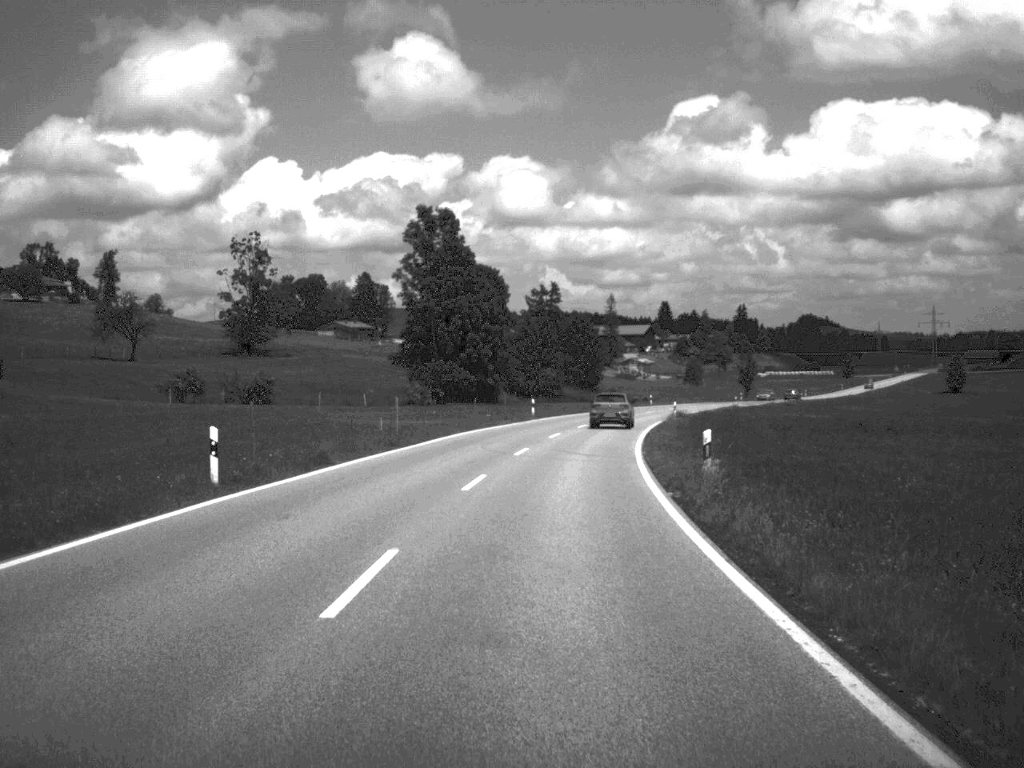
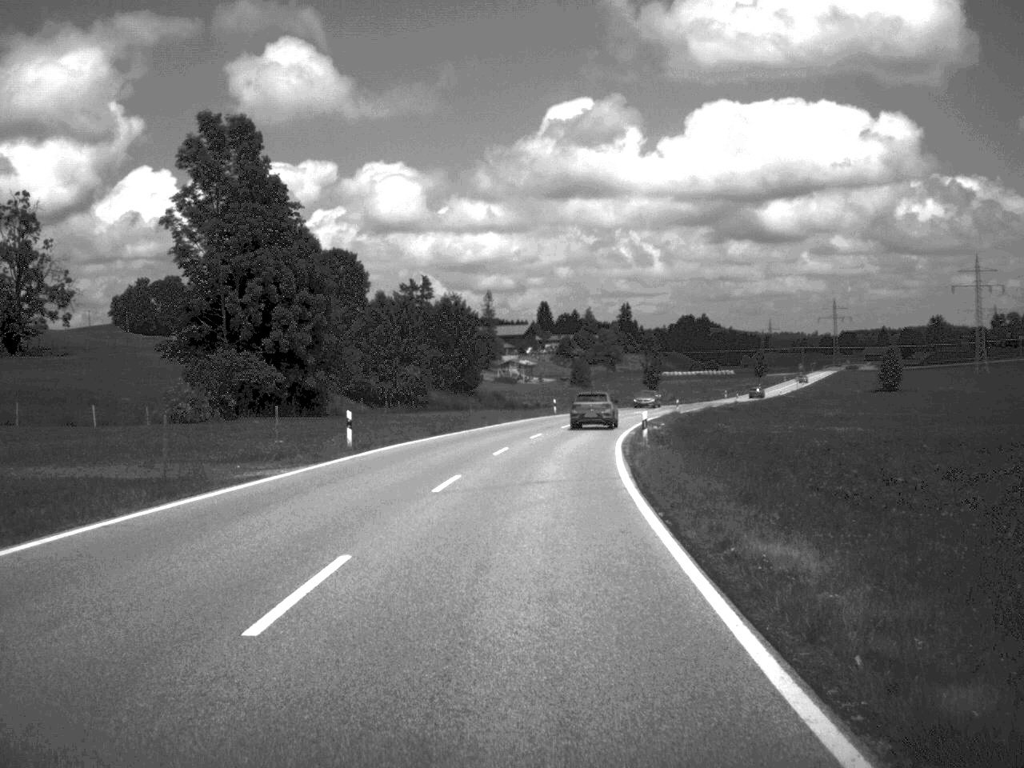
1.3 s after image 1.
(+1.8, +35.9) m; +5°
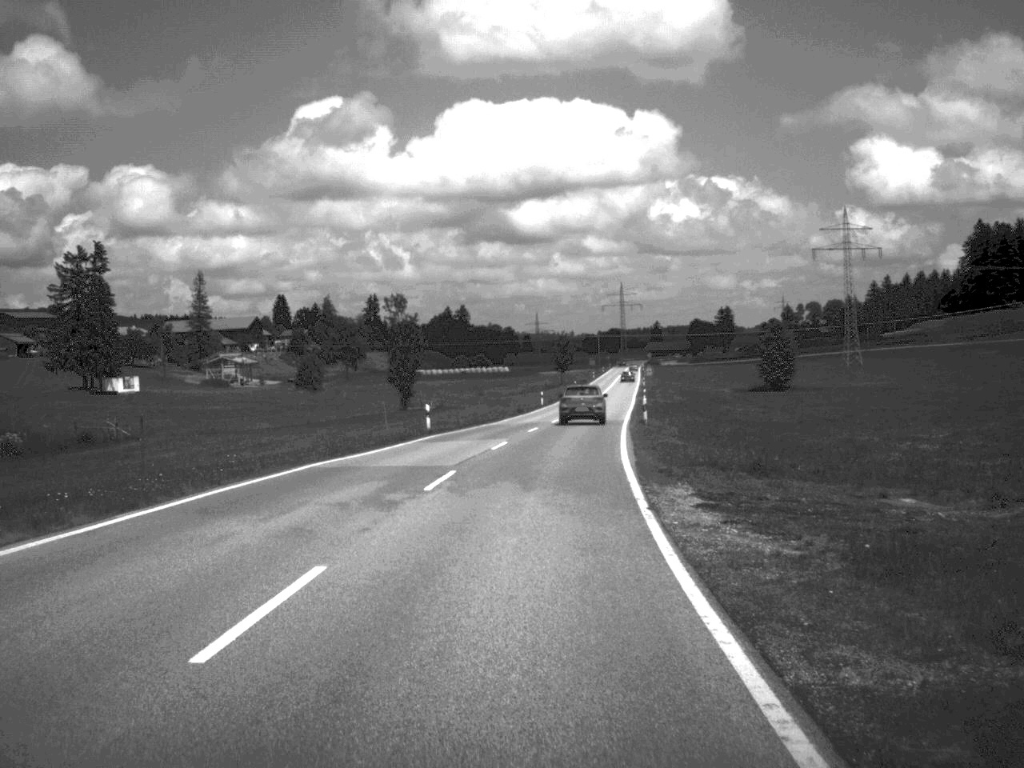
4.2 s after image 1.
(+7.9, +82.6) m; +11°
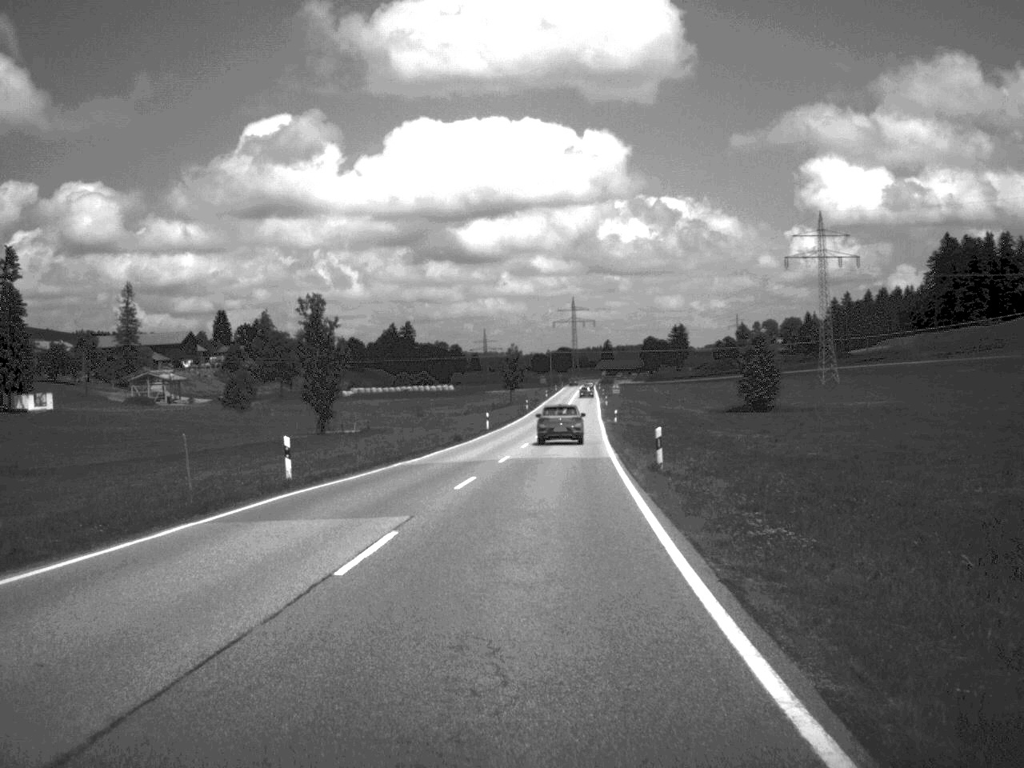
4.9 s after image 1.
(+0.4, +19.3) m; +2°
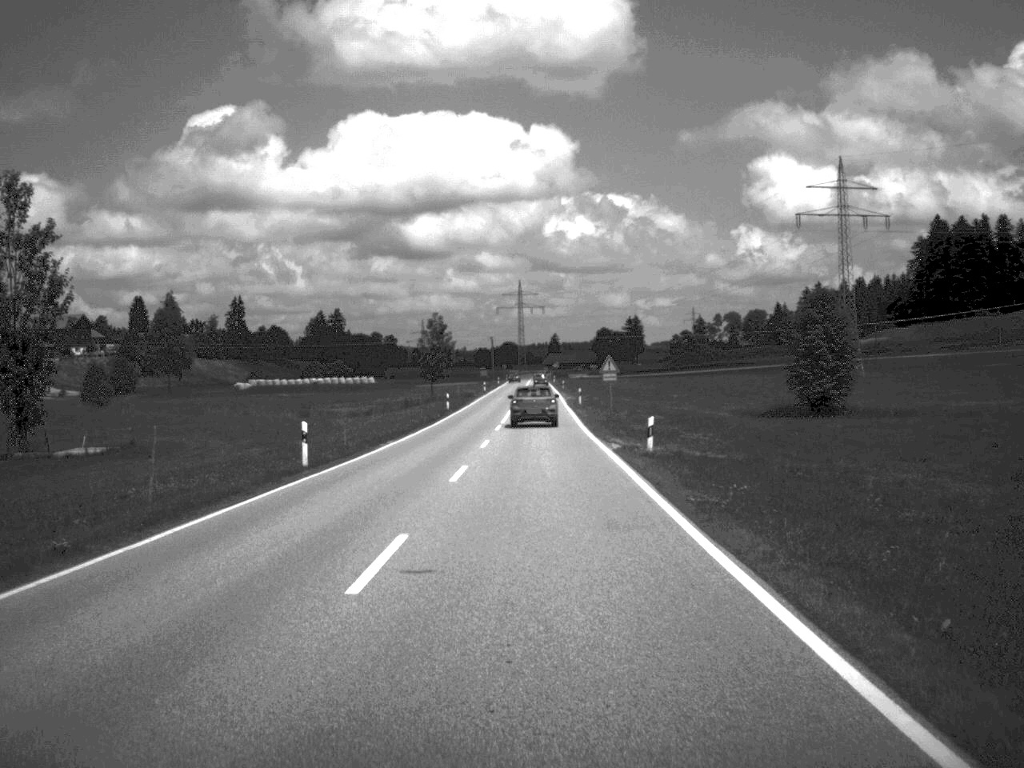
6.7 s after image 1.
(+1.3, +48.6) m; +2°
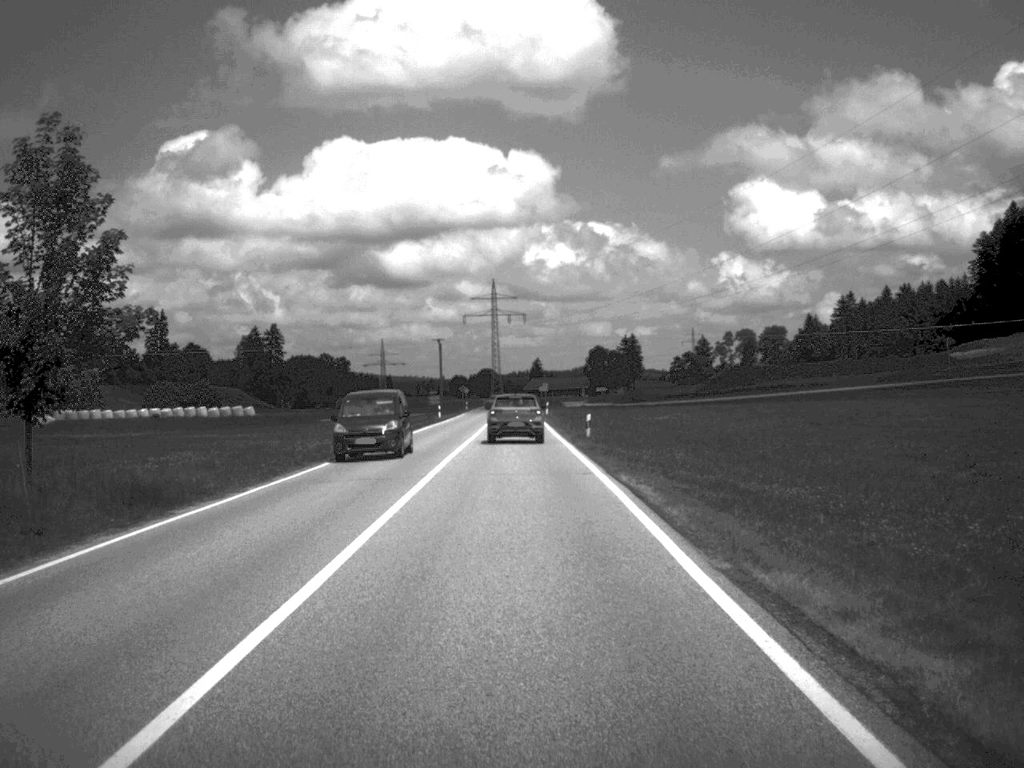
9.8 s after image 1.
(+0.8, +84.9) m; +1°
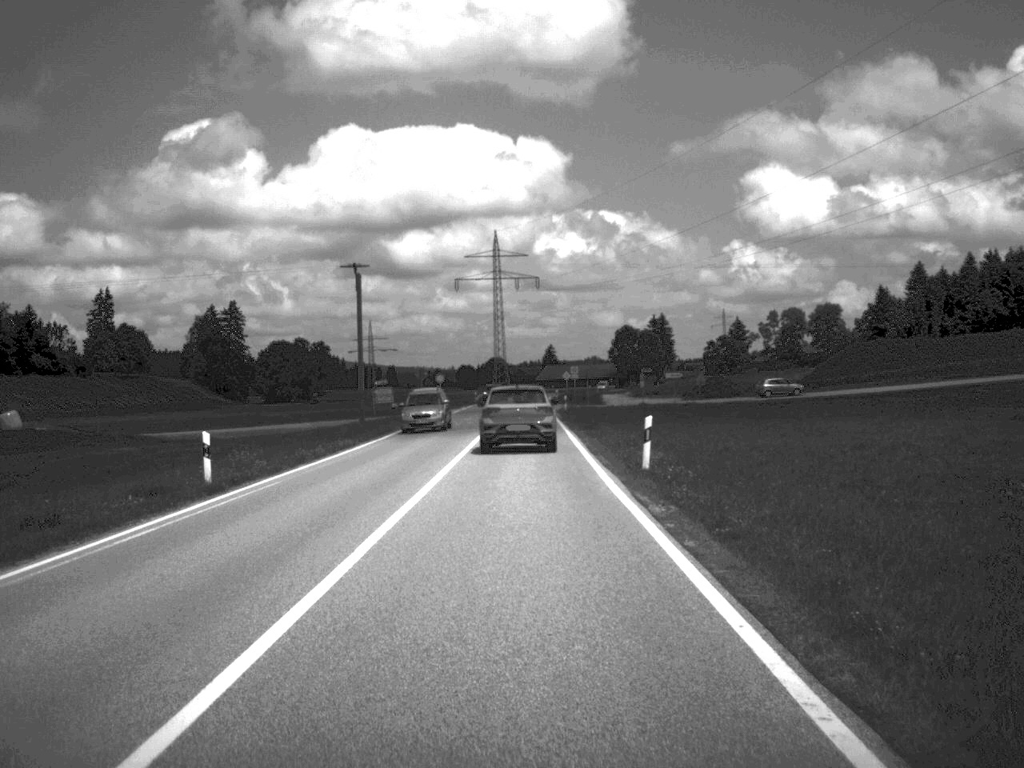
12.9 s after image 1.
(-0.6, +69.3) m; -1°
